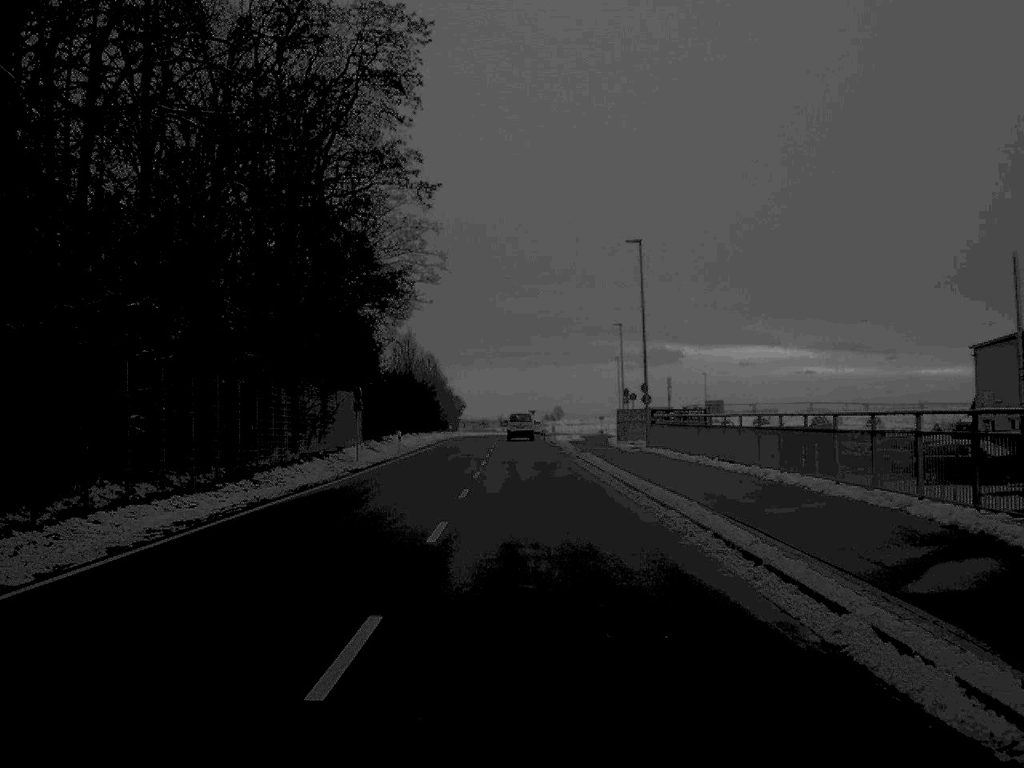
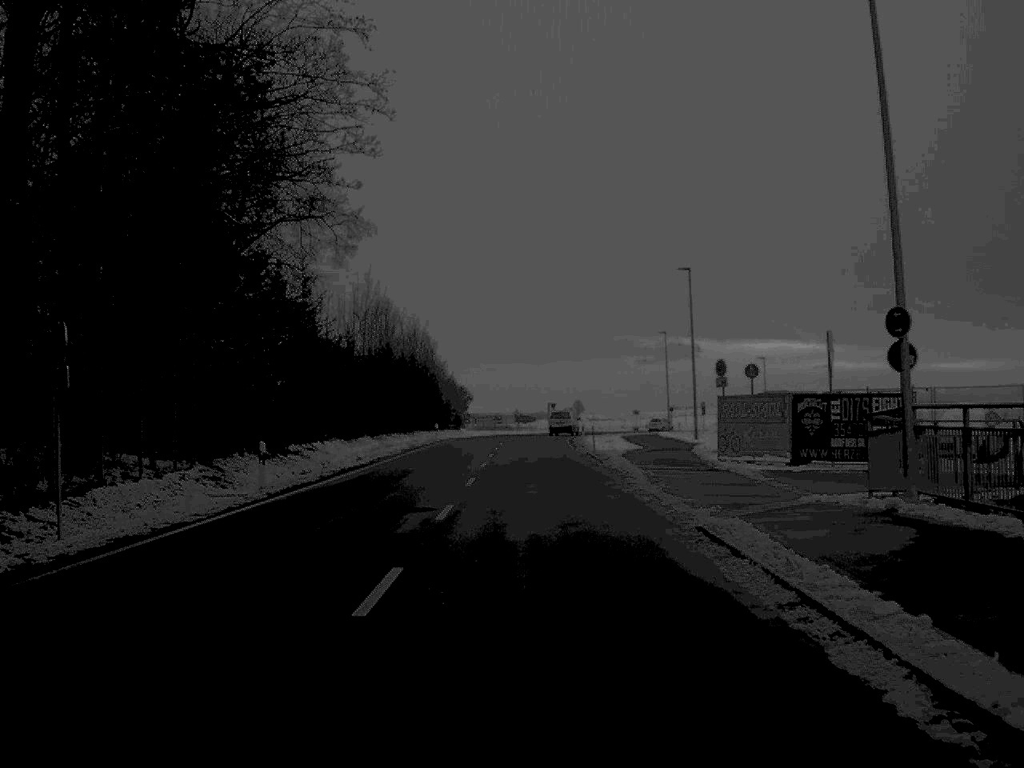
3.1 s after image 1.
(0.0, +33.2) m; -1°
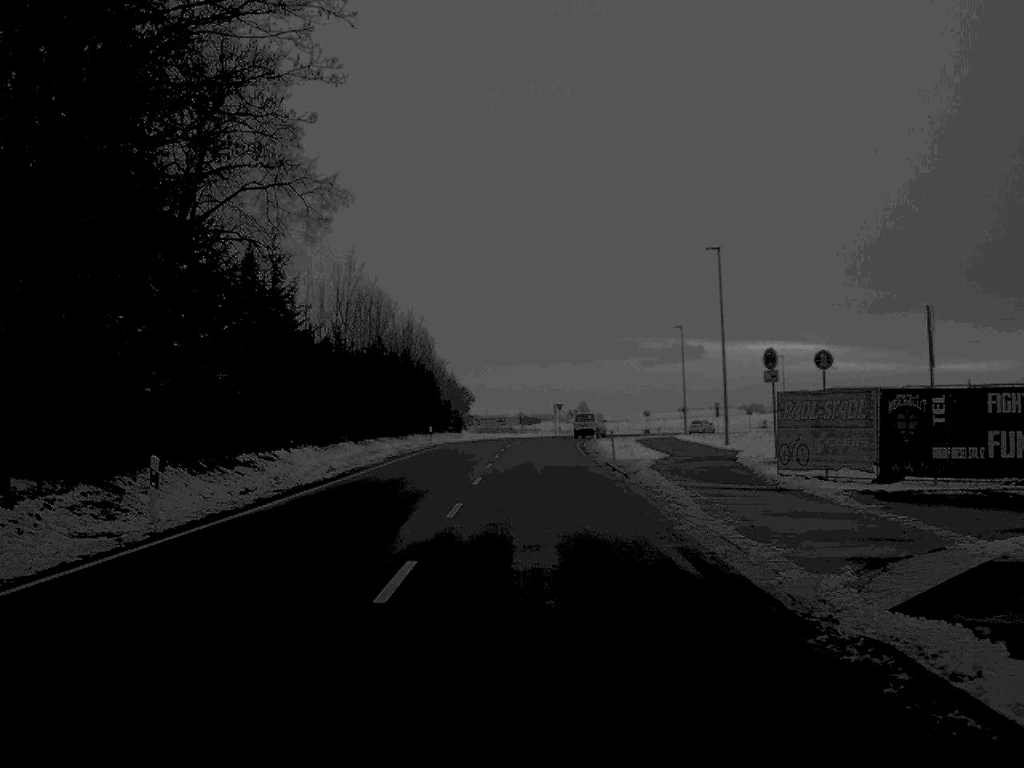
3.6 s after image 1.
(0.0, +8.2) m; 0°
